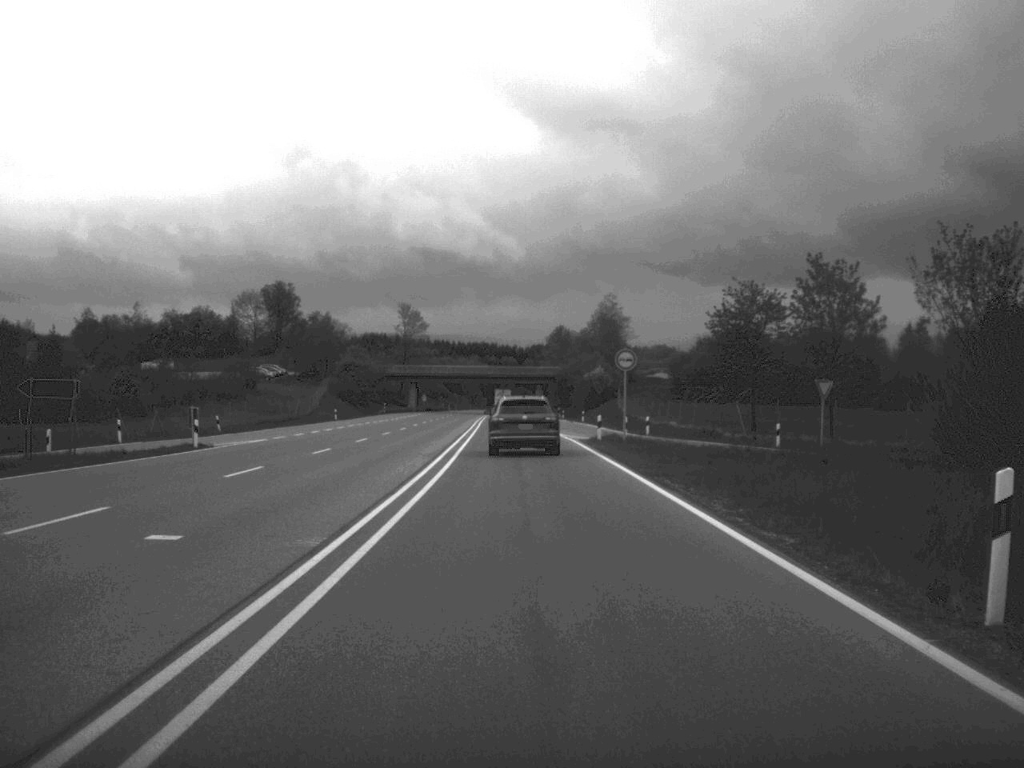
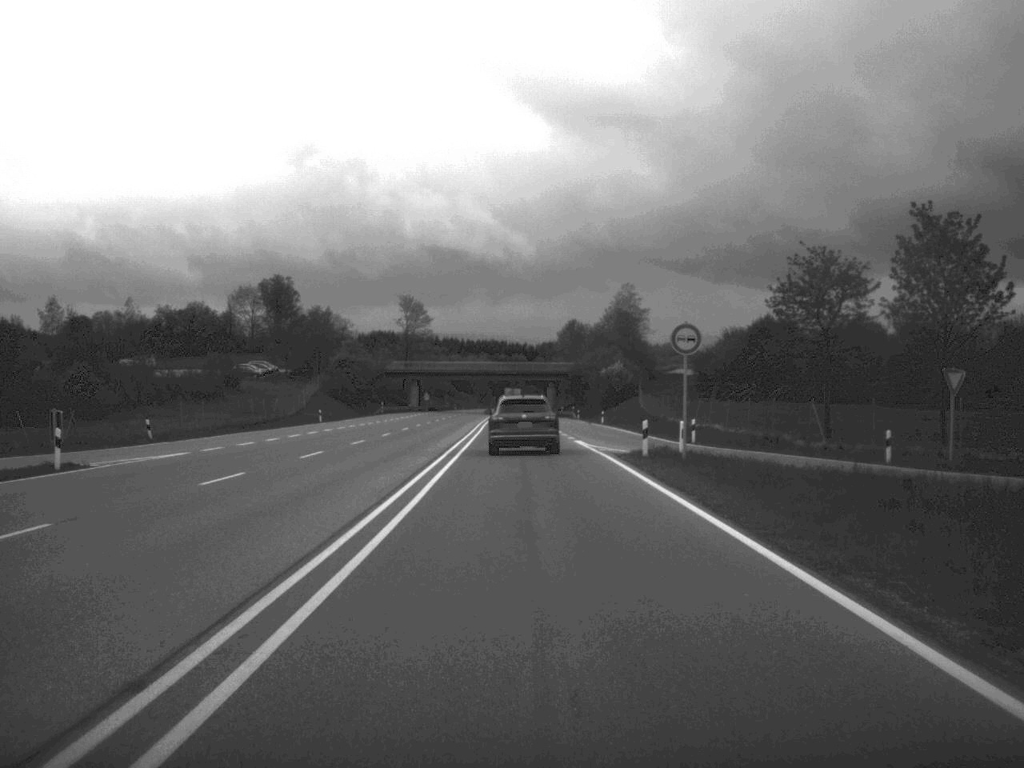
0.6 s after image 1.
(-0.1, +14.4) m; 0°
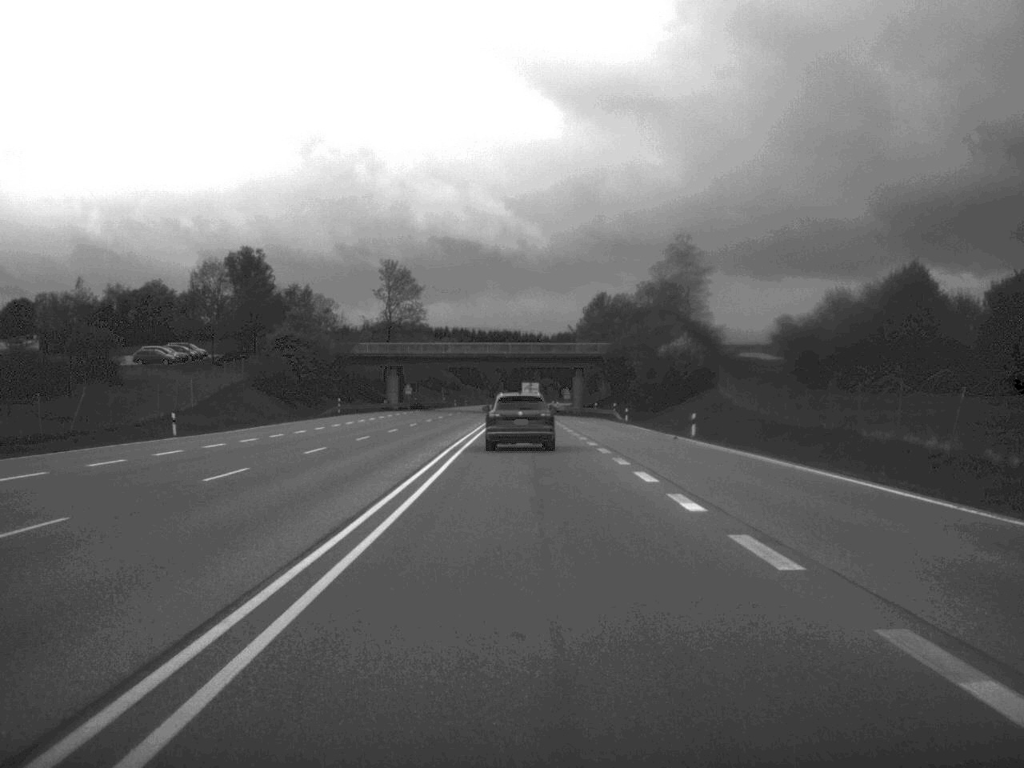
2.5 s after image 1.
(-0.4, +46.8) m; -1°
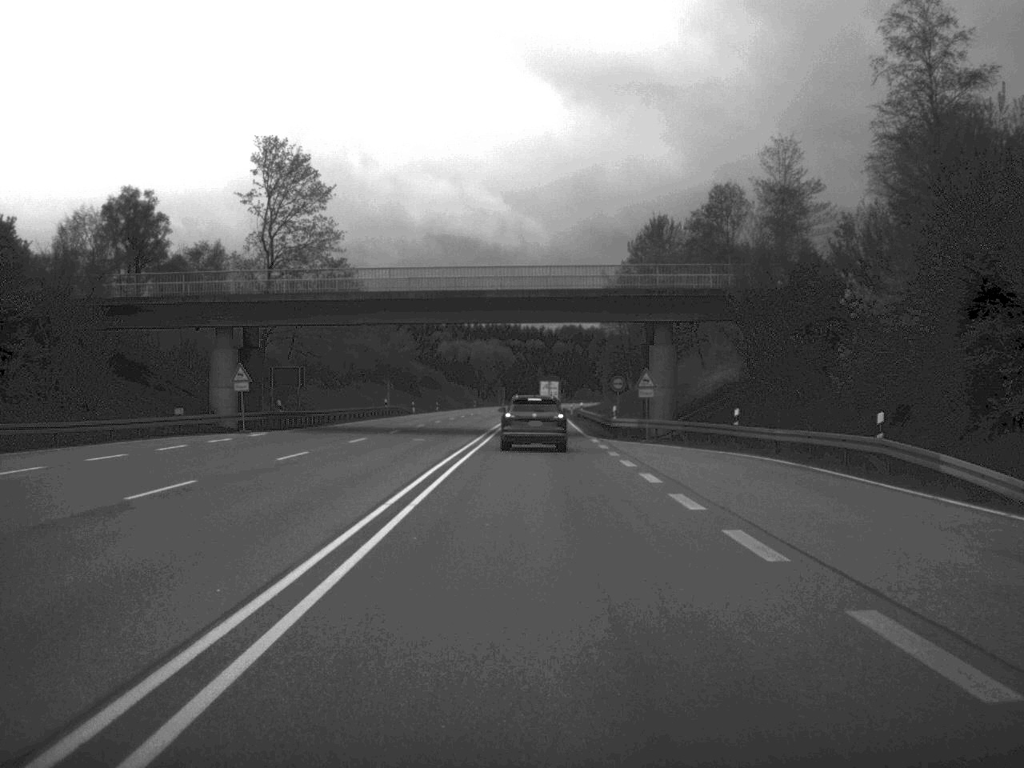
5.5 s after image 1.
(-0.5, +76.0) m; 0°
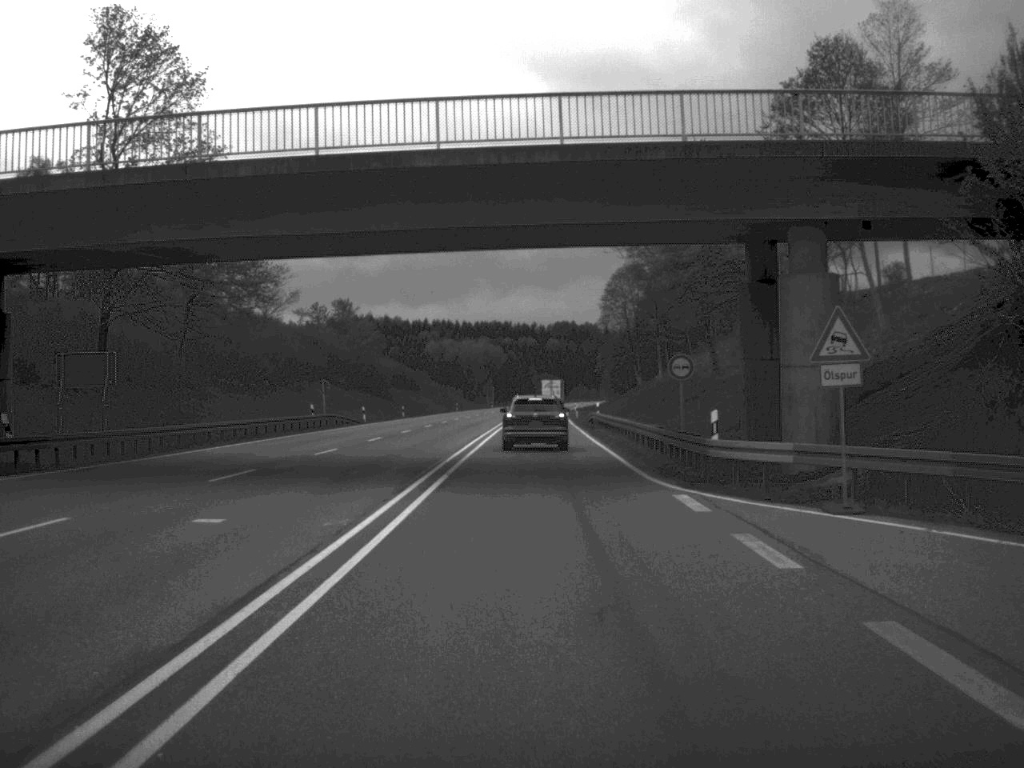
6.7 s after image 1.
(+0.1, +30.1) m; 0°
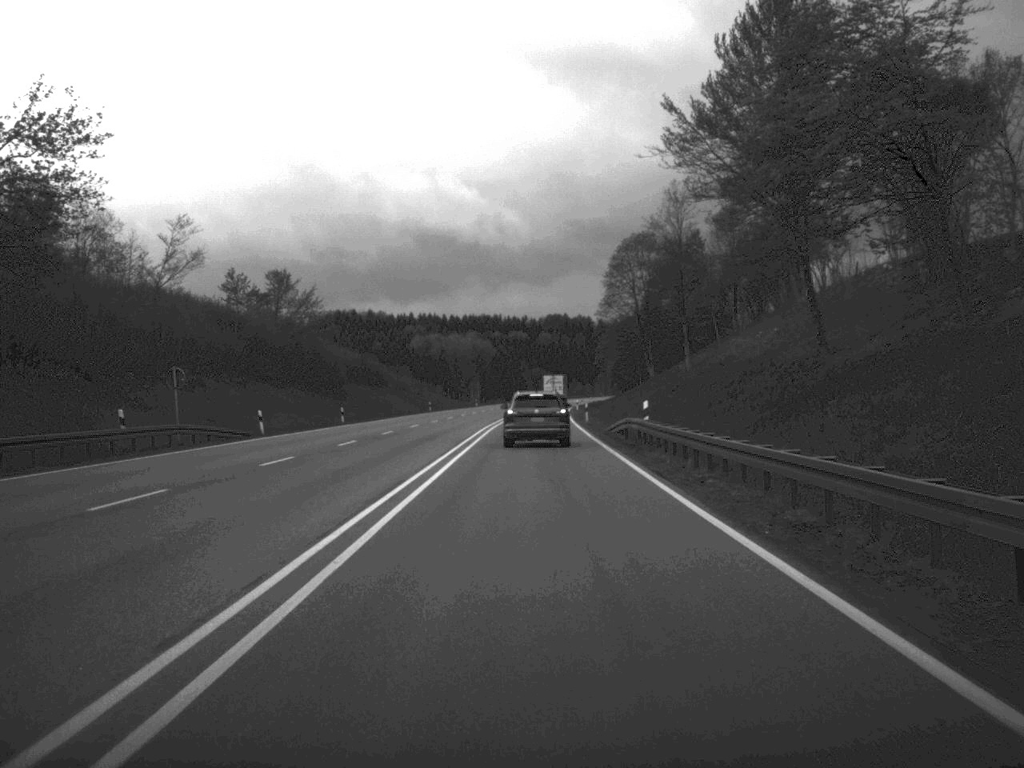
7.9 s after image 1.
(+0.1, +30.1) m; 0°
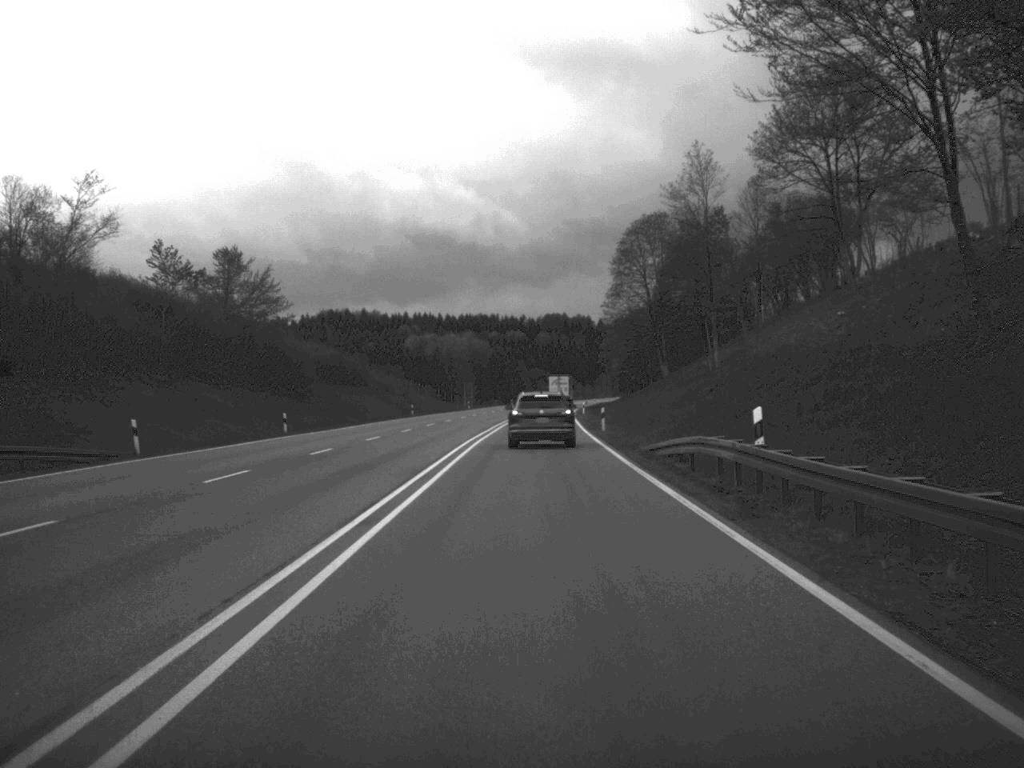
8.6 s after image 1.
(0.0, +17.2) m; 0°
